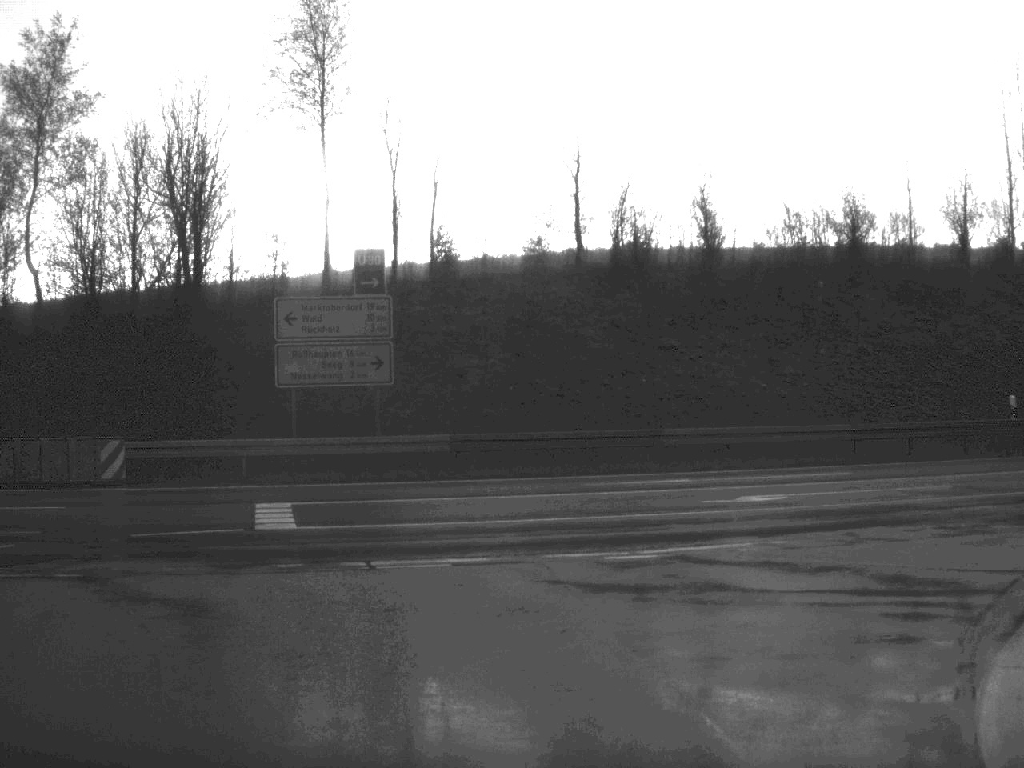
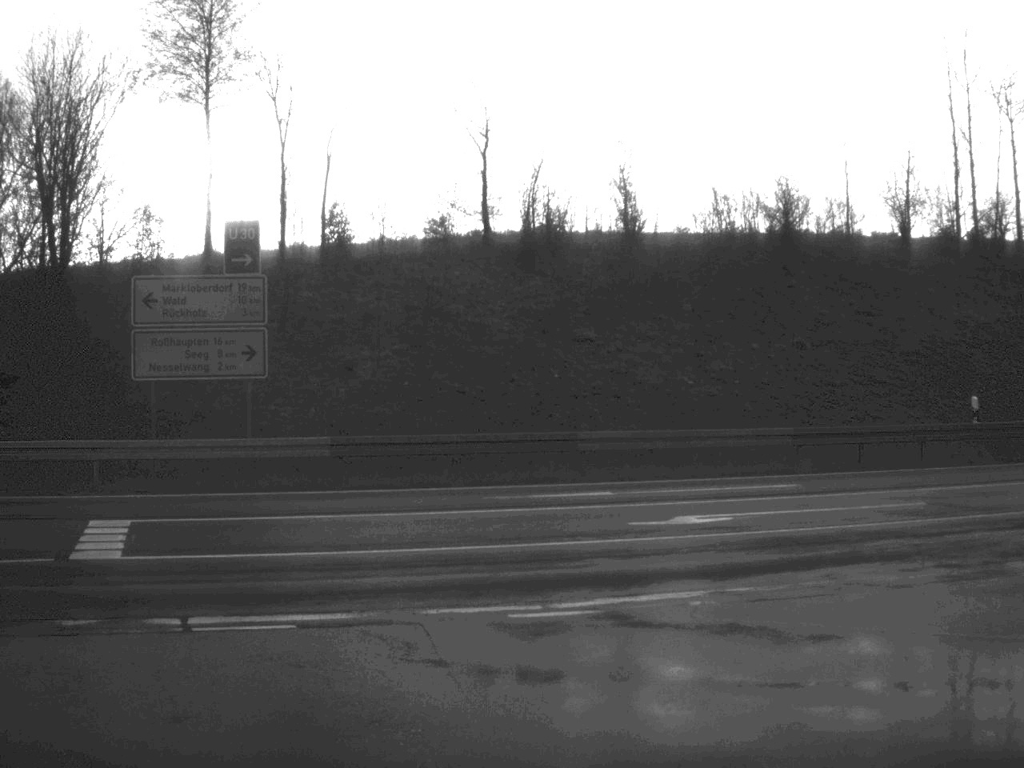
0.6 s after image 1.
(+0.1, +3.3) m; +4°
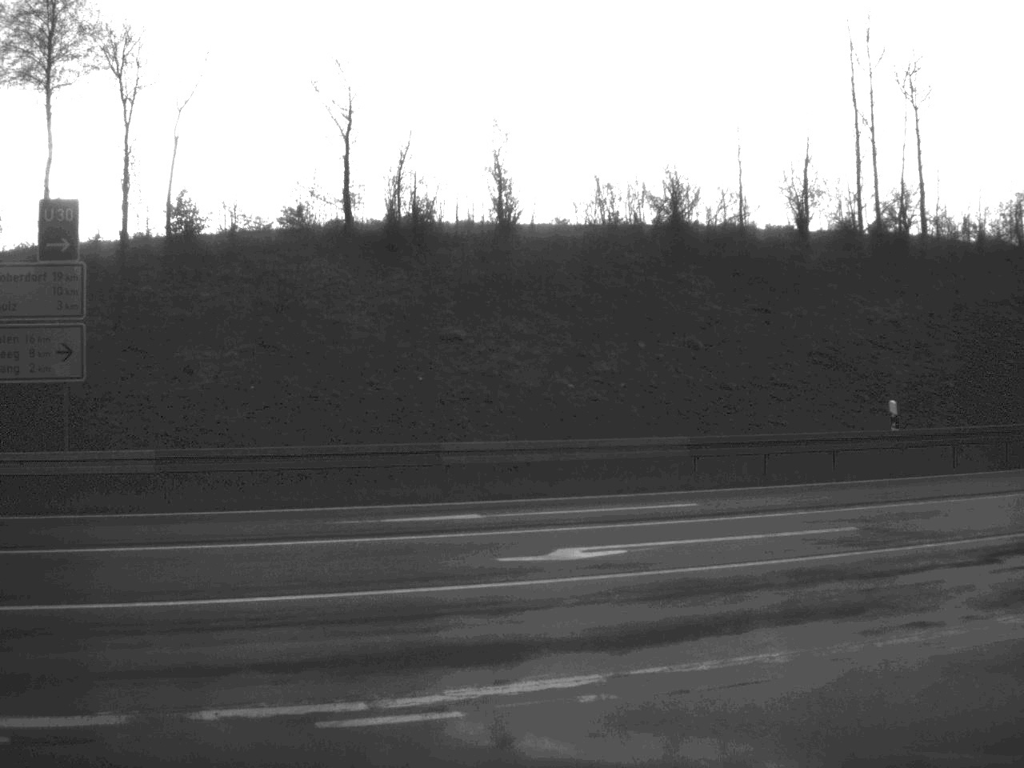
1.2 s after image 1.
(+0.1, +2.8) m; +5°
